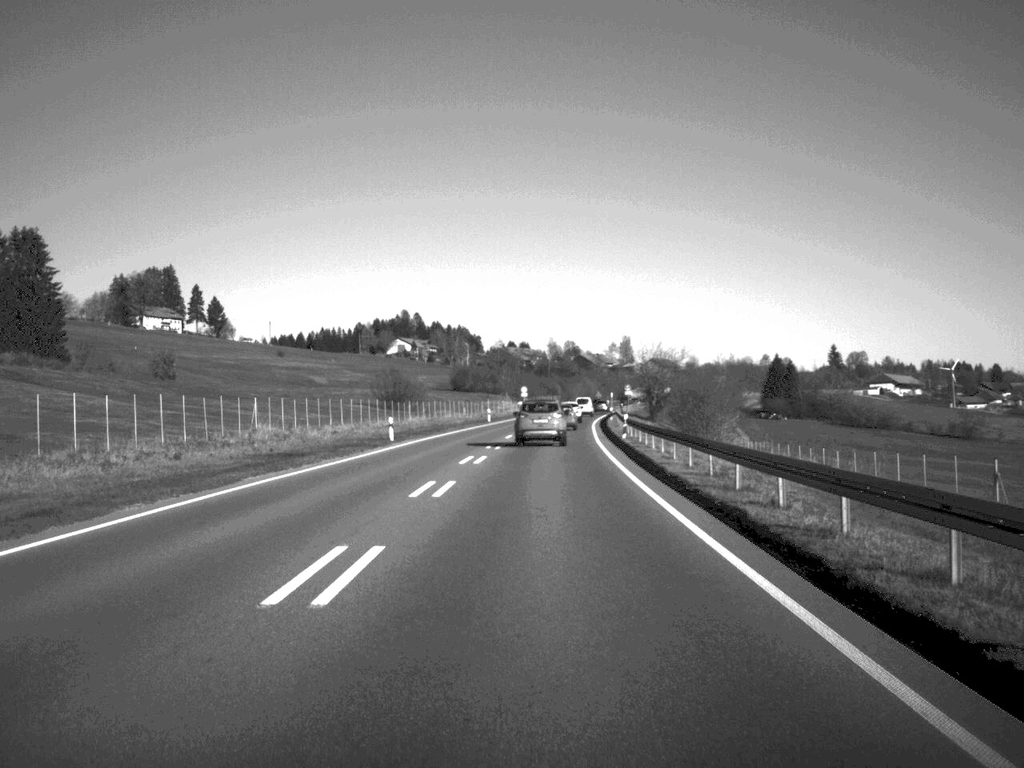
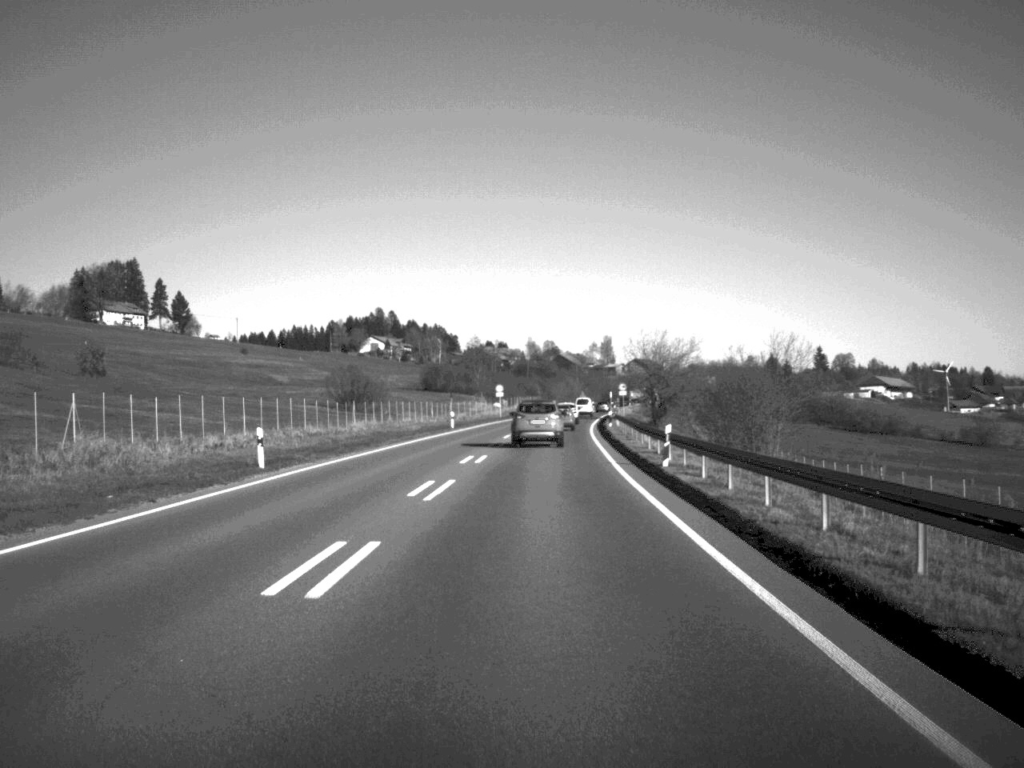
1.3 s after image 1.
(+0.2, +23.2) m; +1°
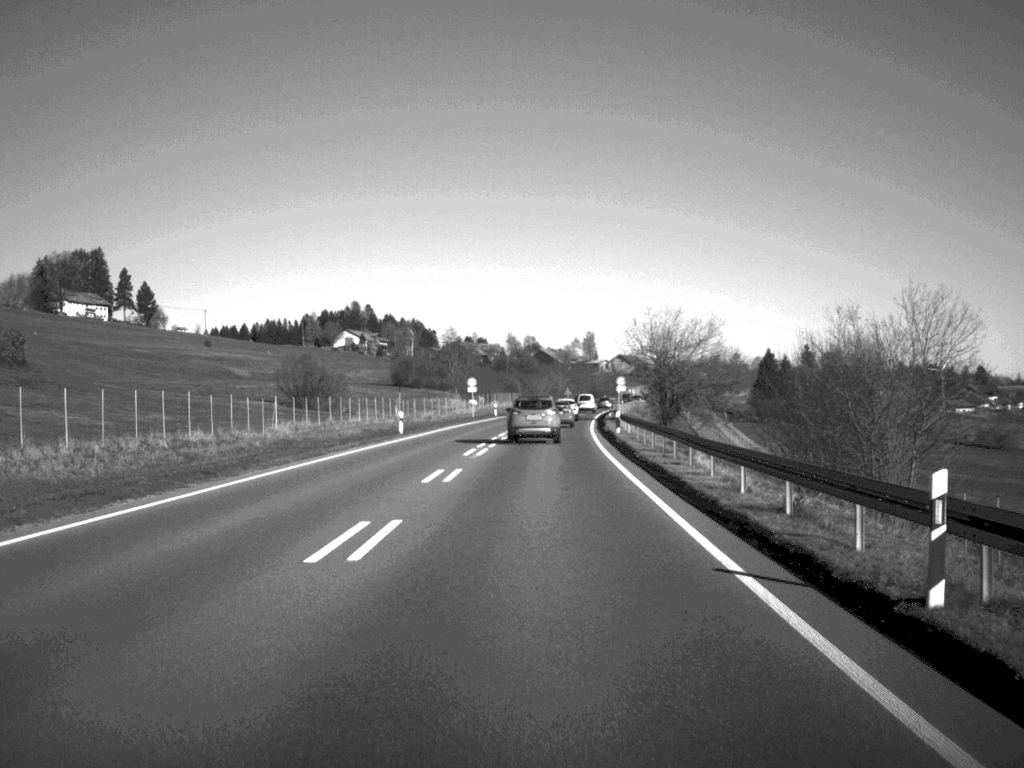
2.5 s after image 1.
(+0.2, +21.7) m; +1°
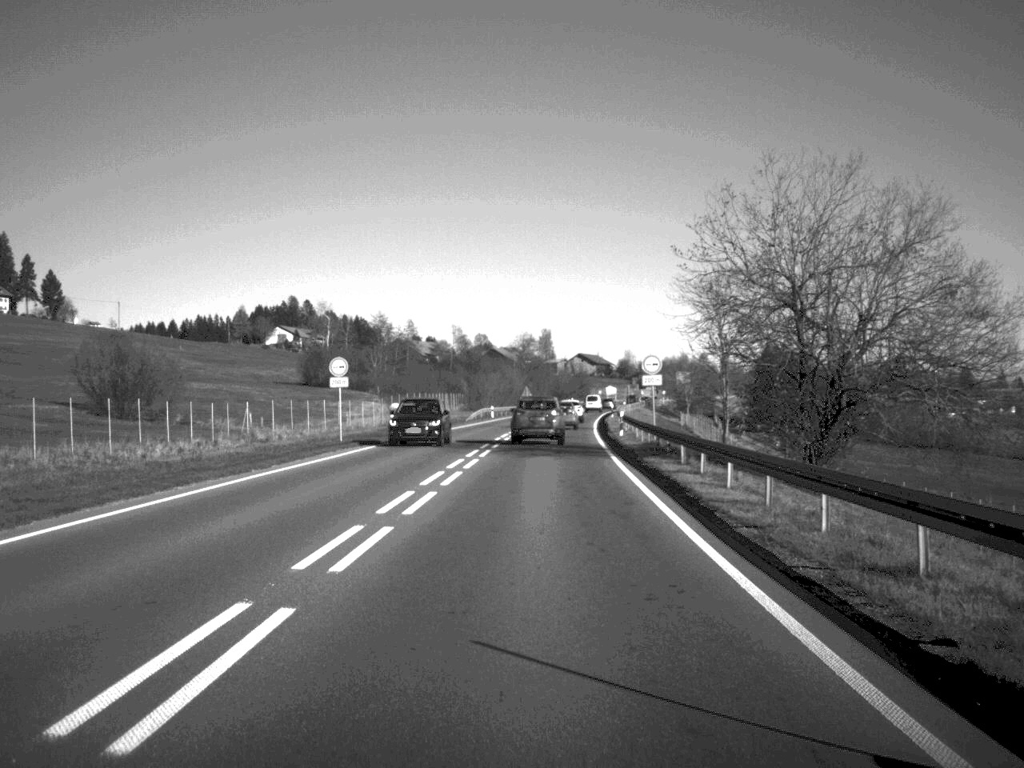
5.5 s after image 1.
(+1.0, +54.5) m; +2°
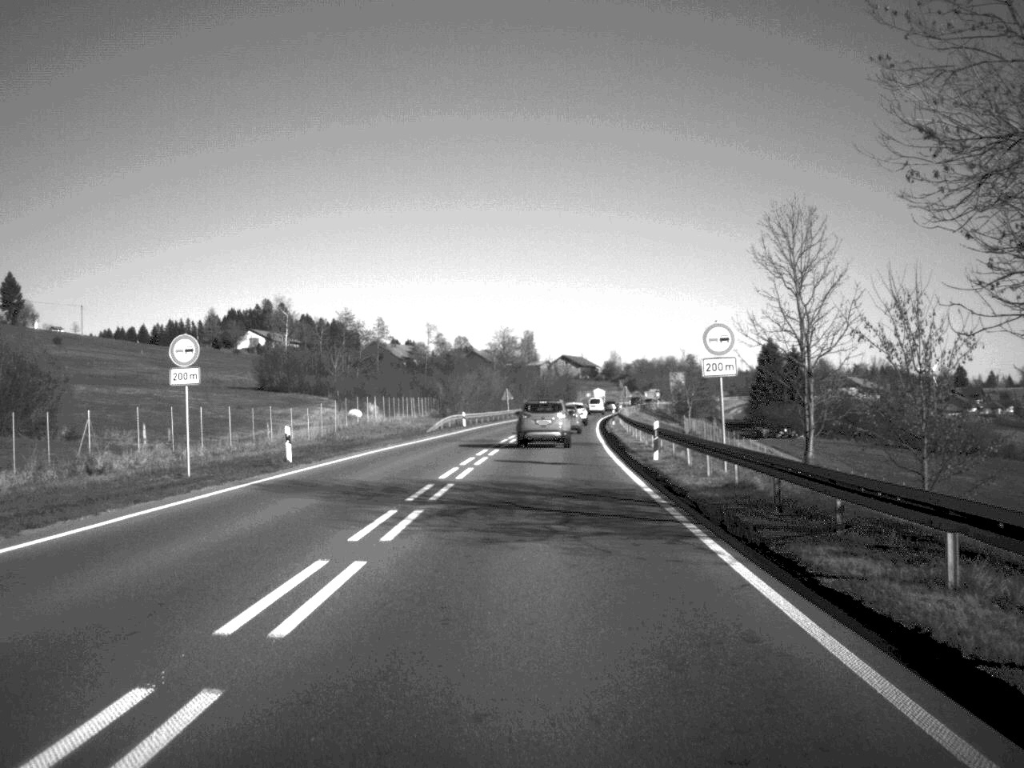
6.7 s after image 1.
(+0.1, +20.8) m; +1°
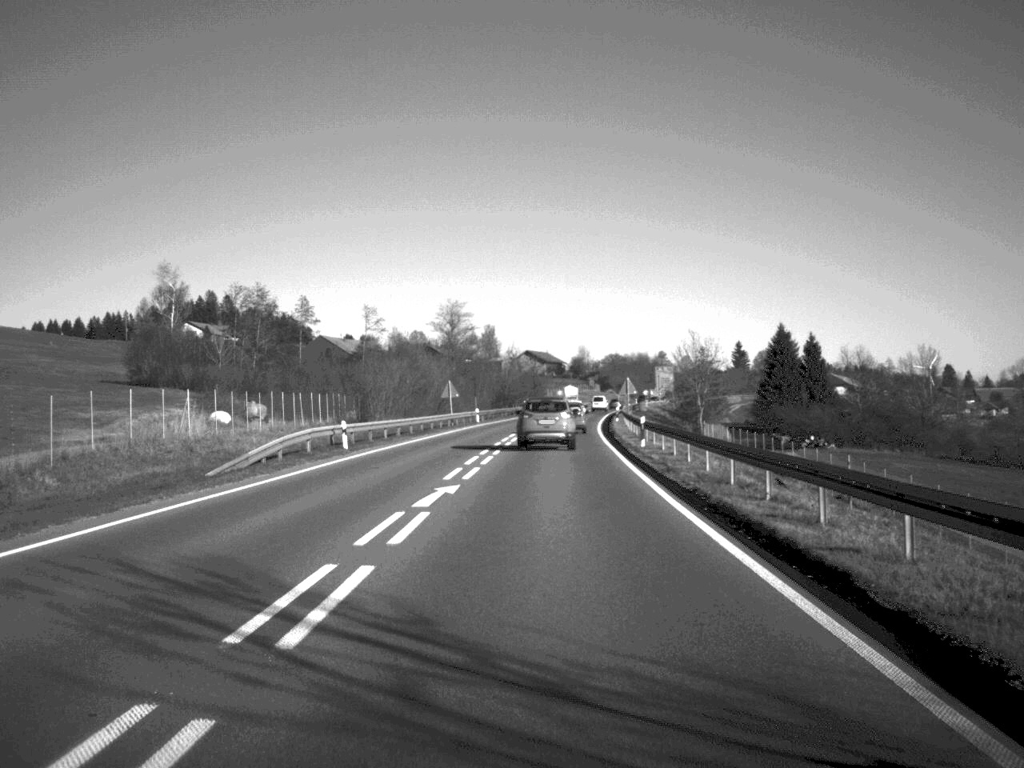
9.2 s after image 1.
(+0.6, +42.1) m; +2°
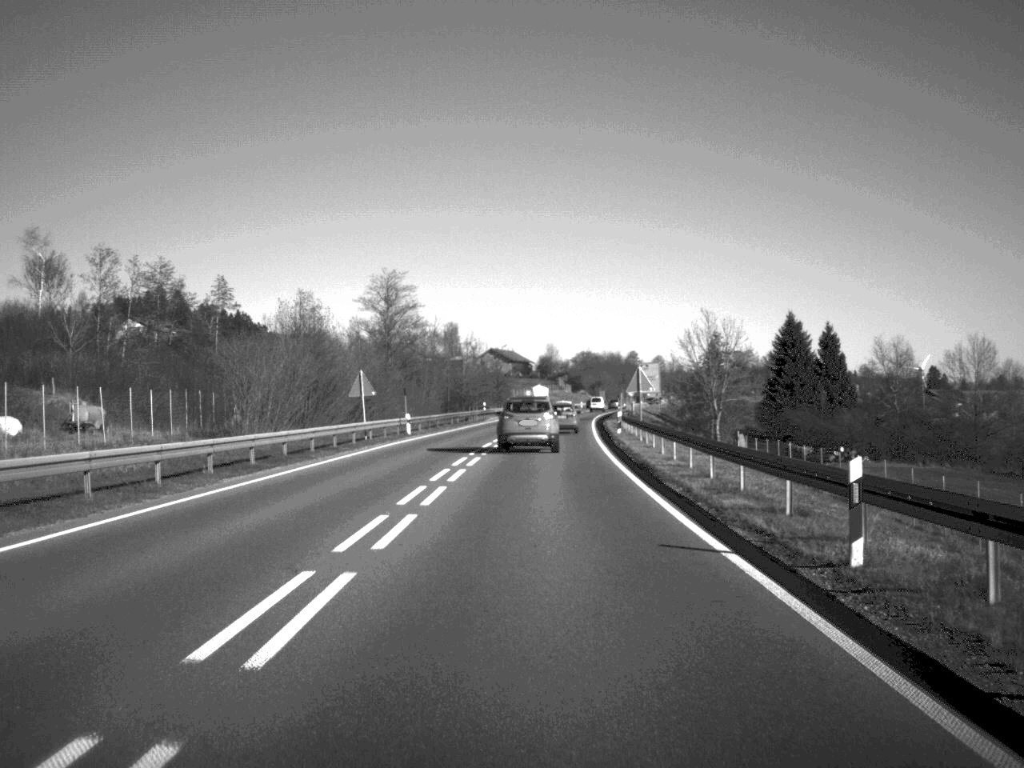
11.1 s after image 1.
(+0.4, +30.5) m; +1°
